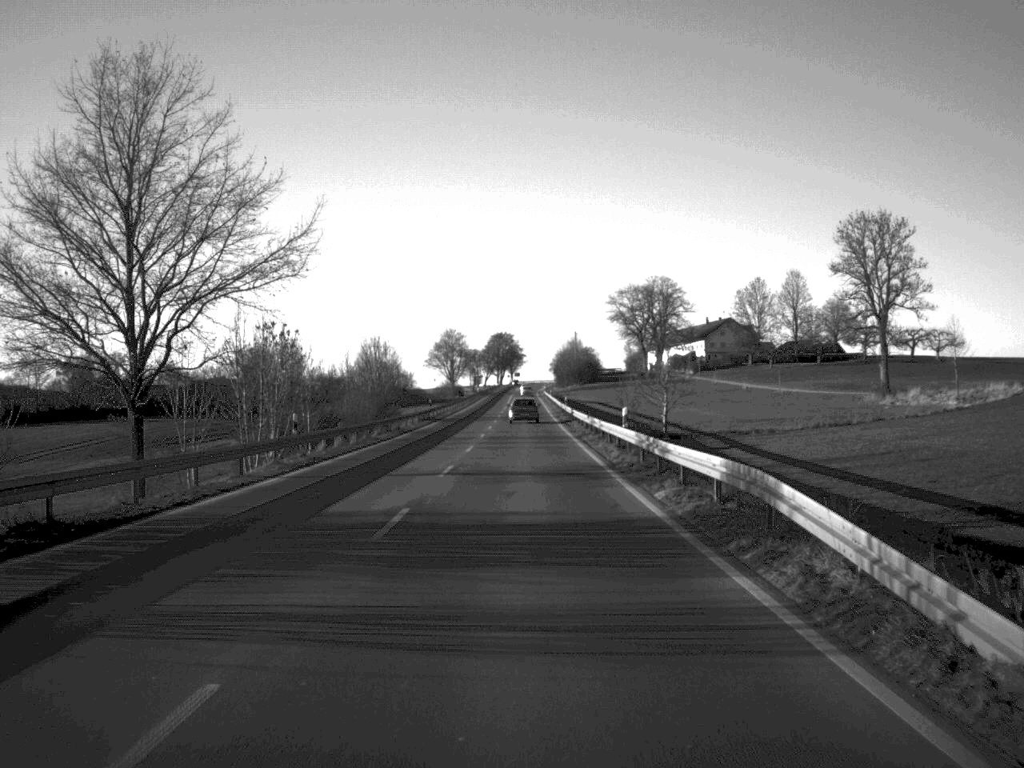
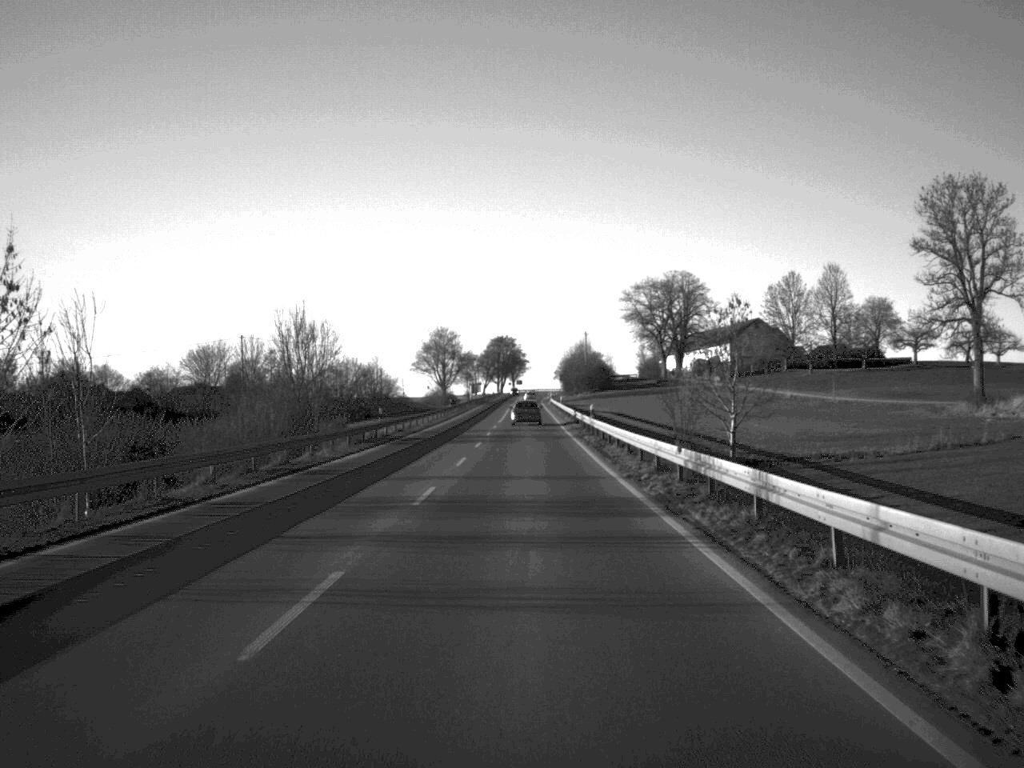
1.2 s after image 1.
(0.0, +30.8) m; 0°
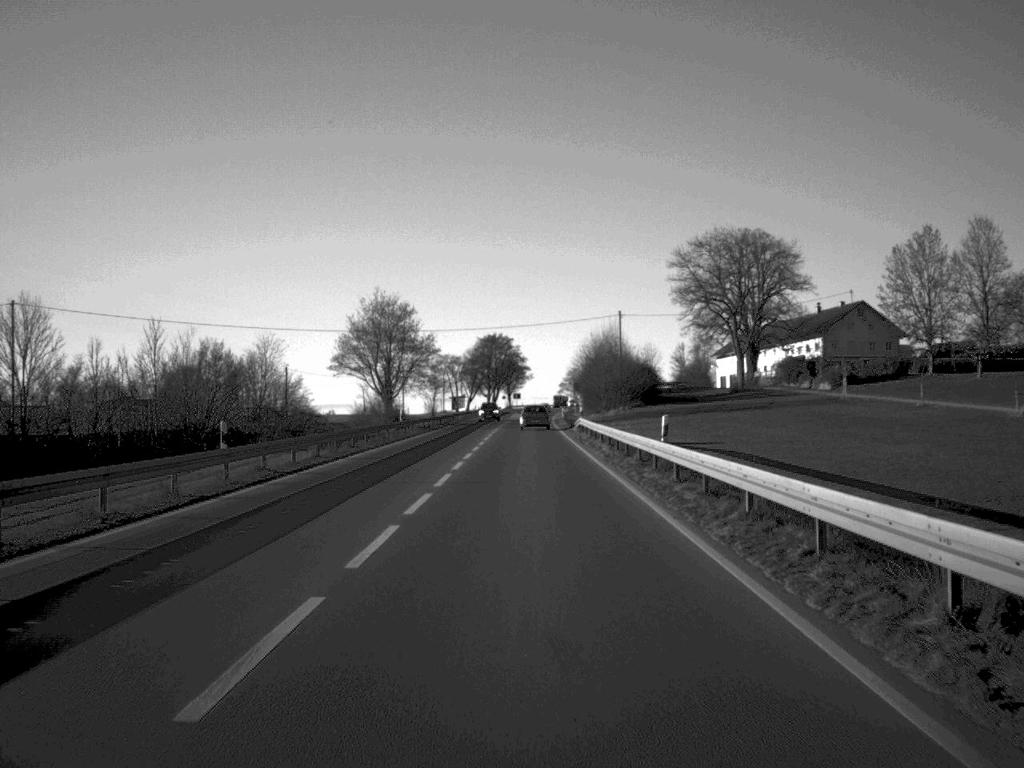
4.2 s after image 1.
(0.0, +79.0) m; 0°
